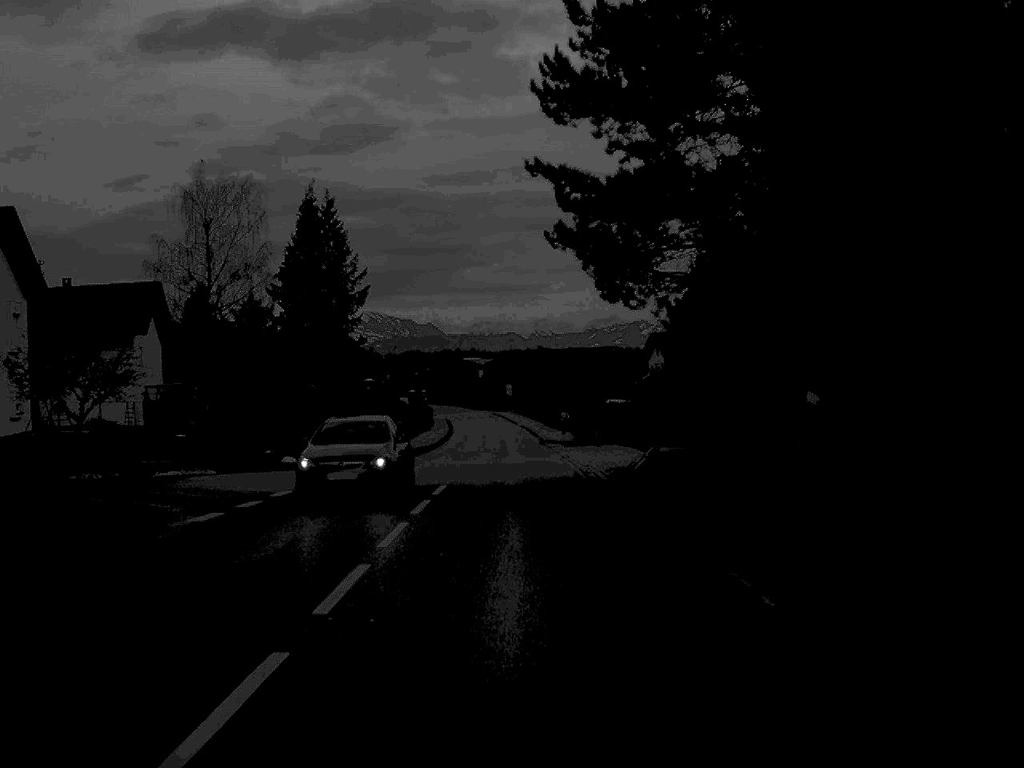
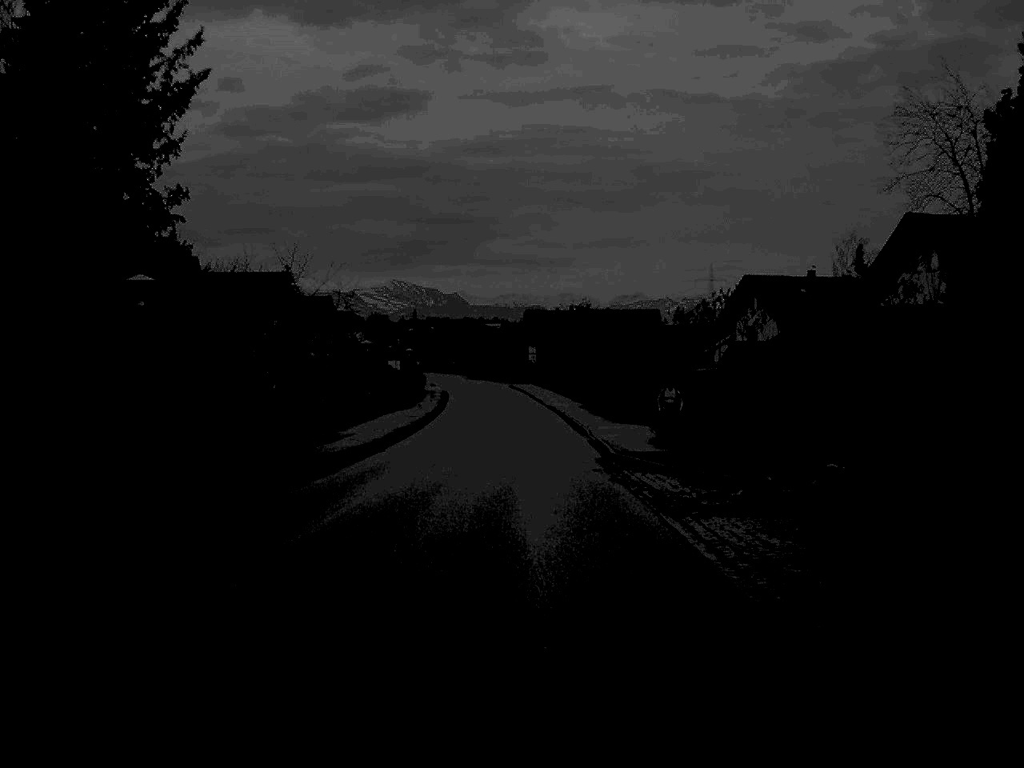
(-0.4, +42.6) m; -1°
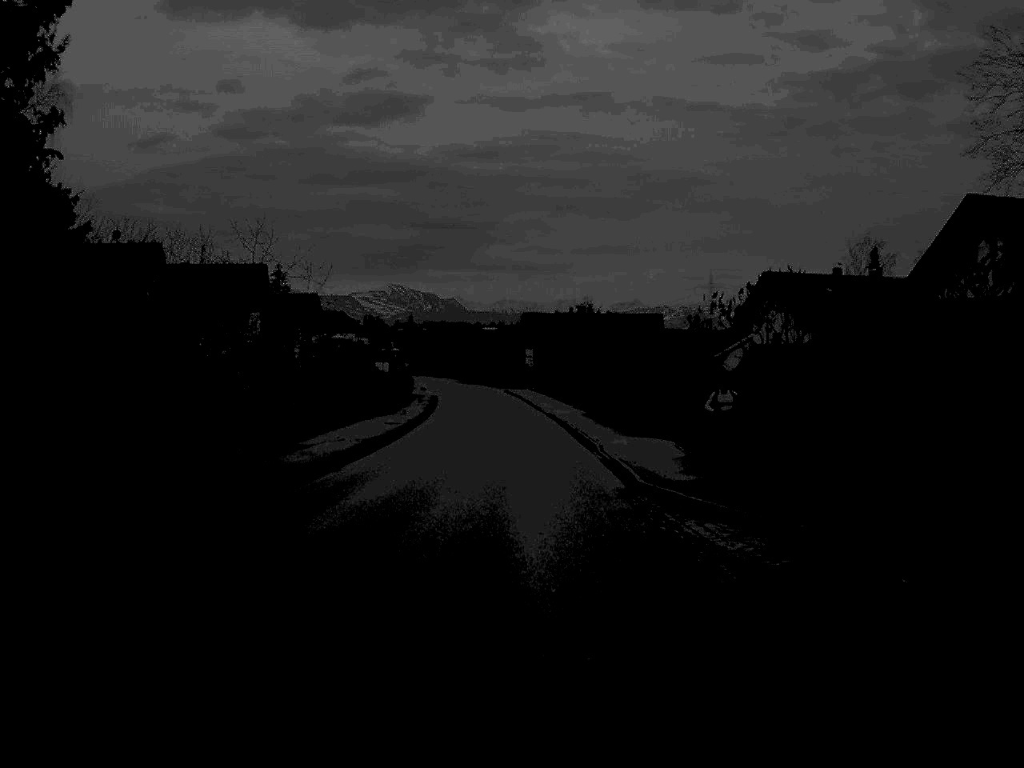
(0.0, +8.3) m; 0°
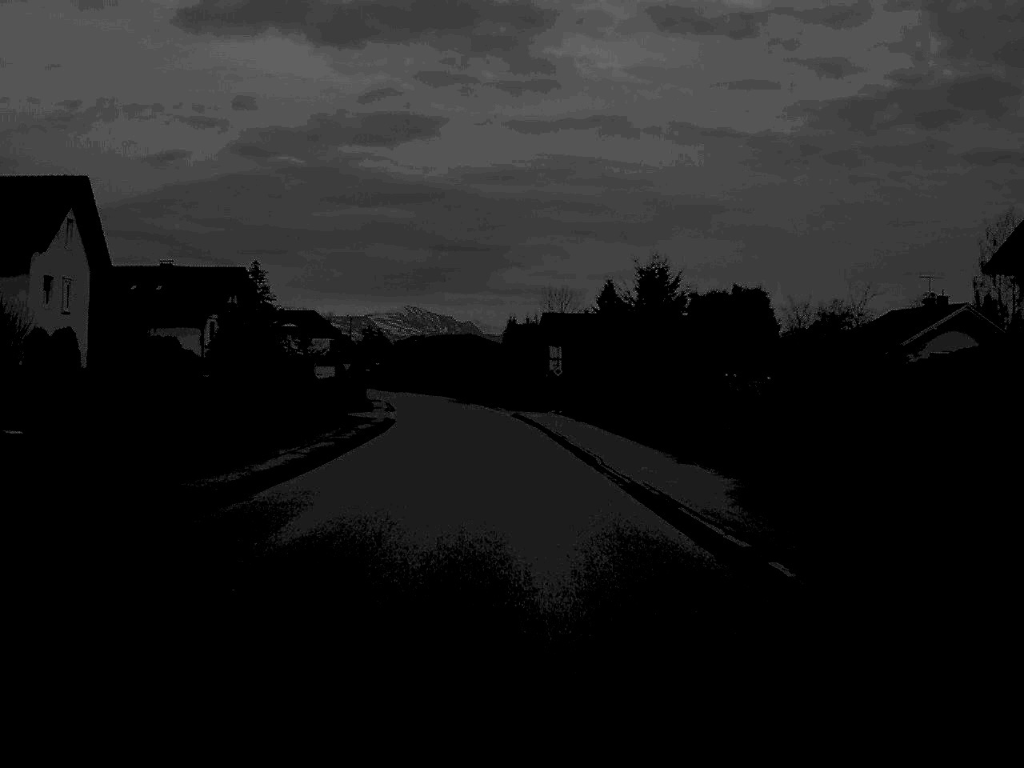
(-0.3, +45.2) m; -1°
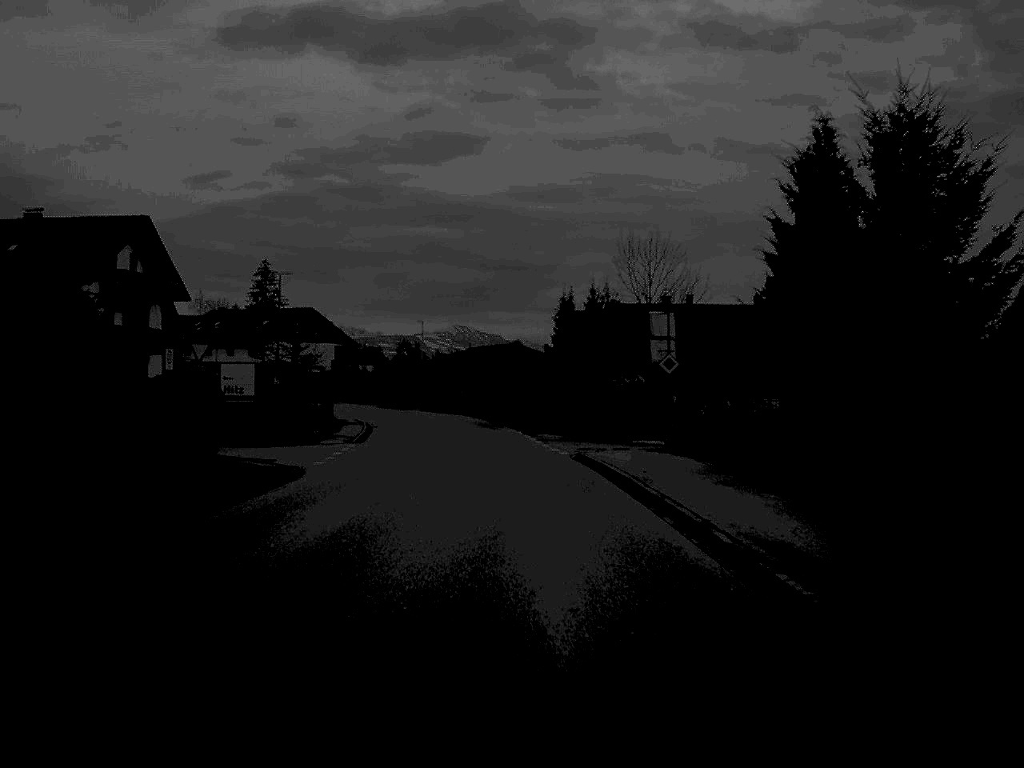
(-0.6, +36.3) m; -2°
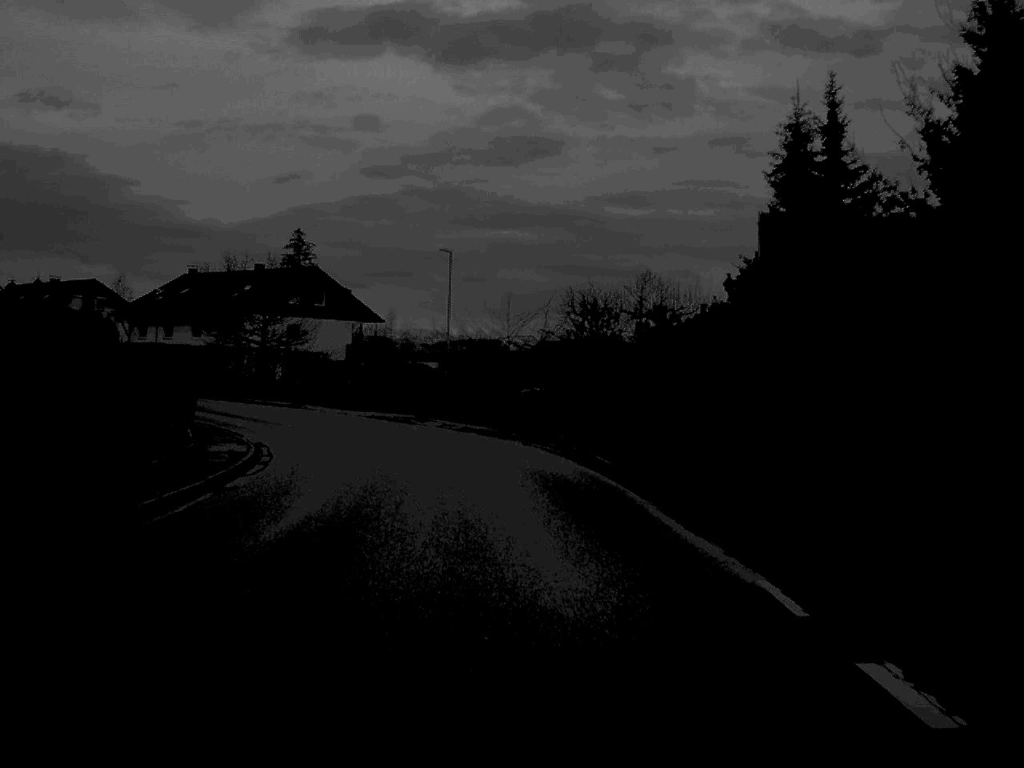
(-1.3, +43.8) m; -4°
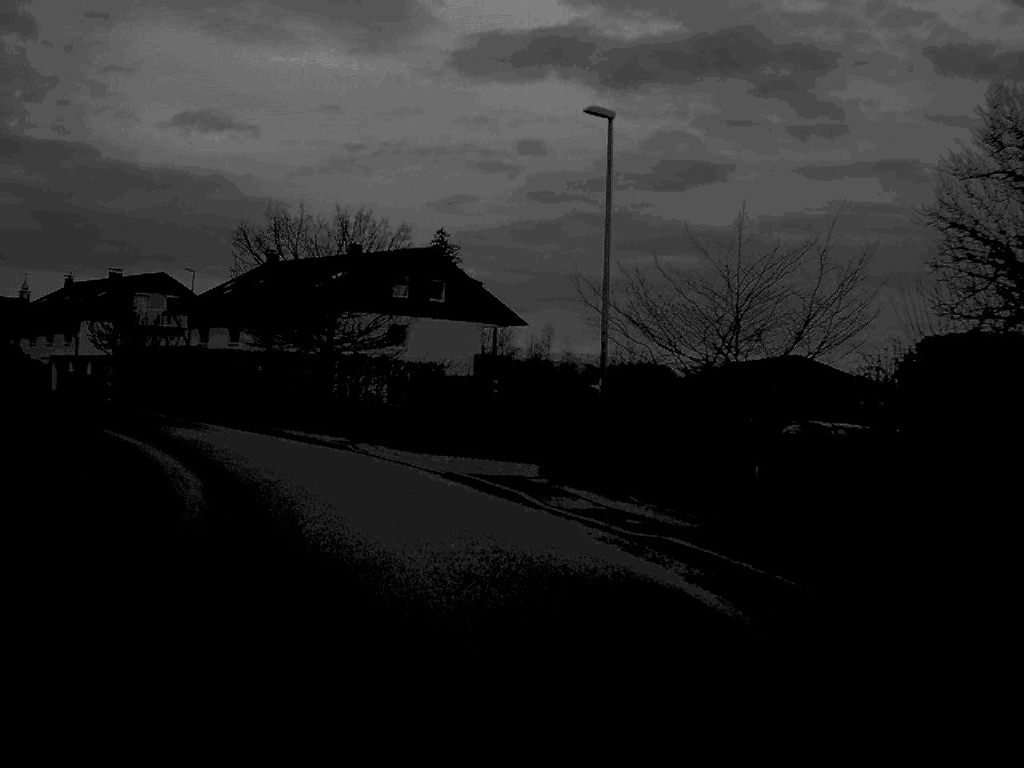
(-1.1, +25.2) m; -7°
